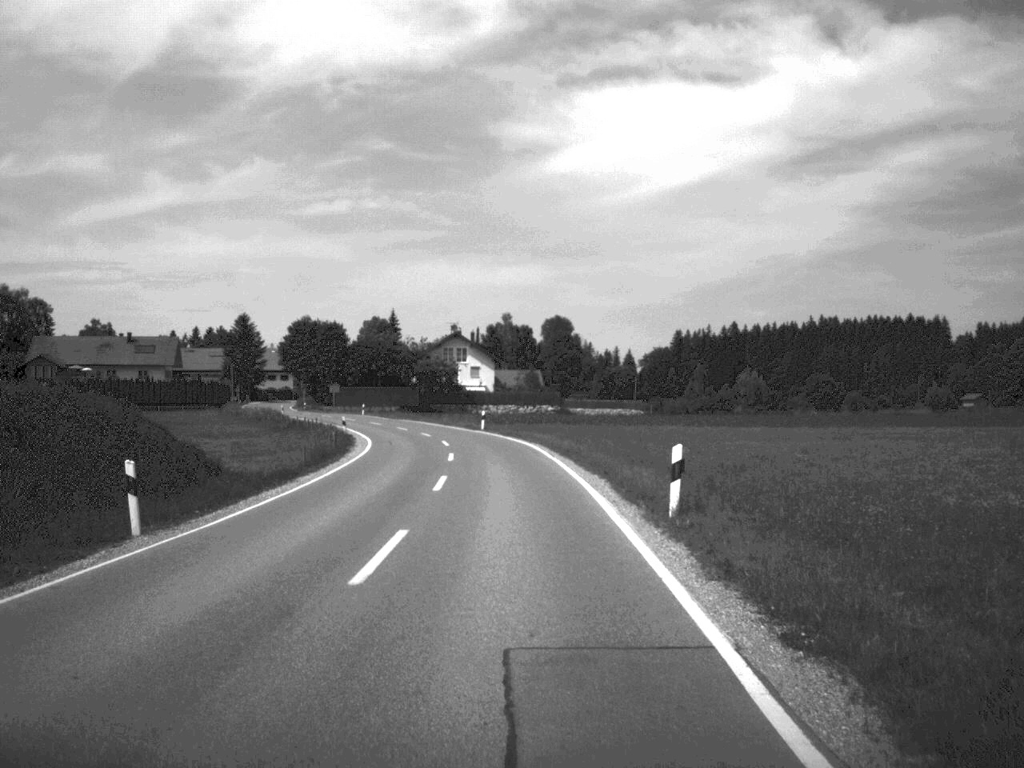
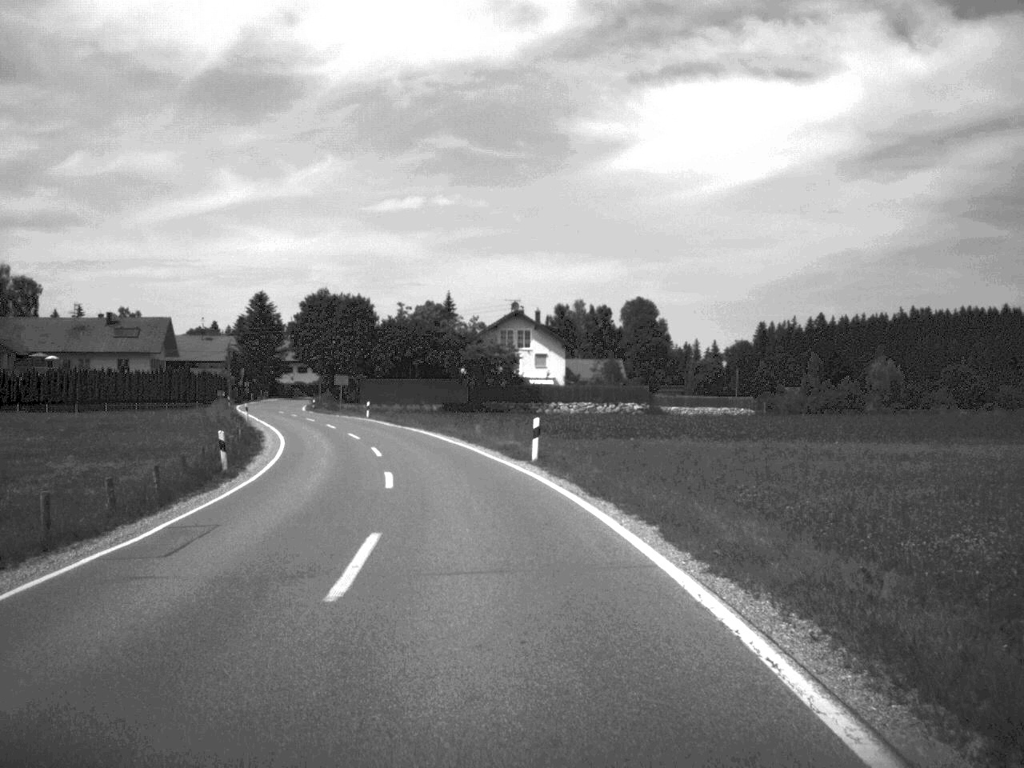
(-0.7, +36.1) m; -3°
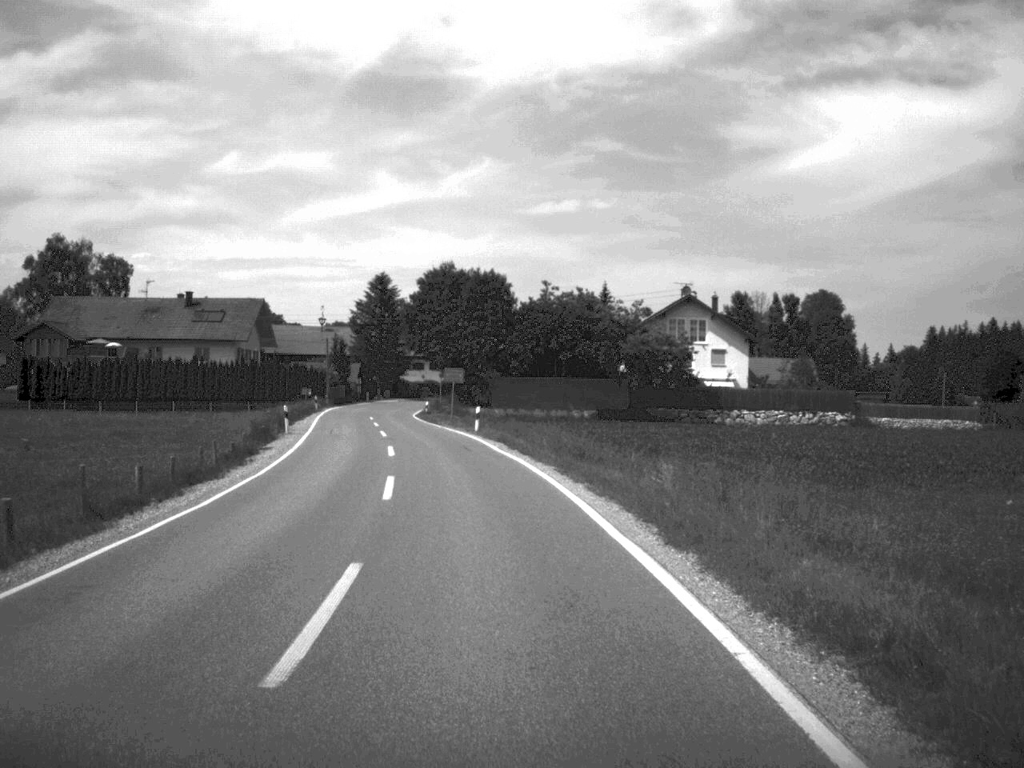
(-1.5, +26.3) m; -7°
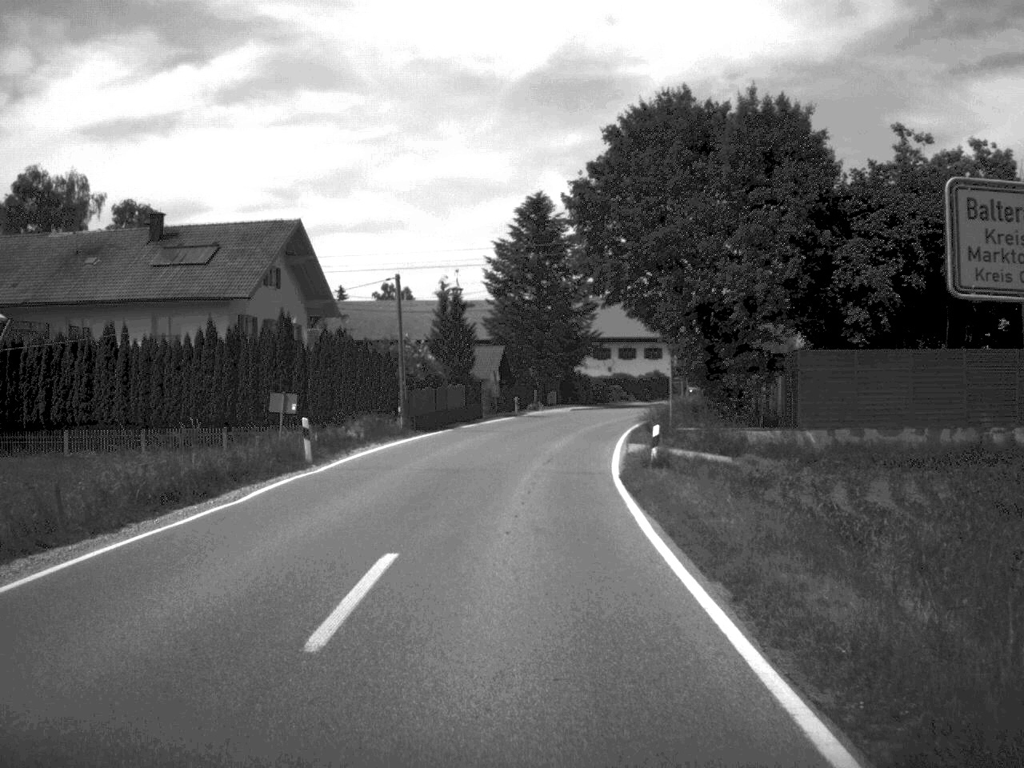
(-5.3, +57.9) m; -8°
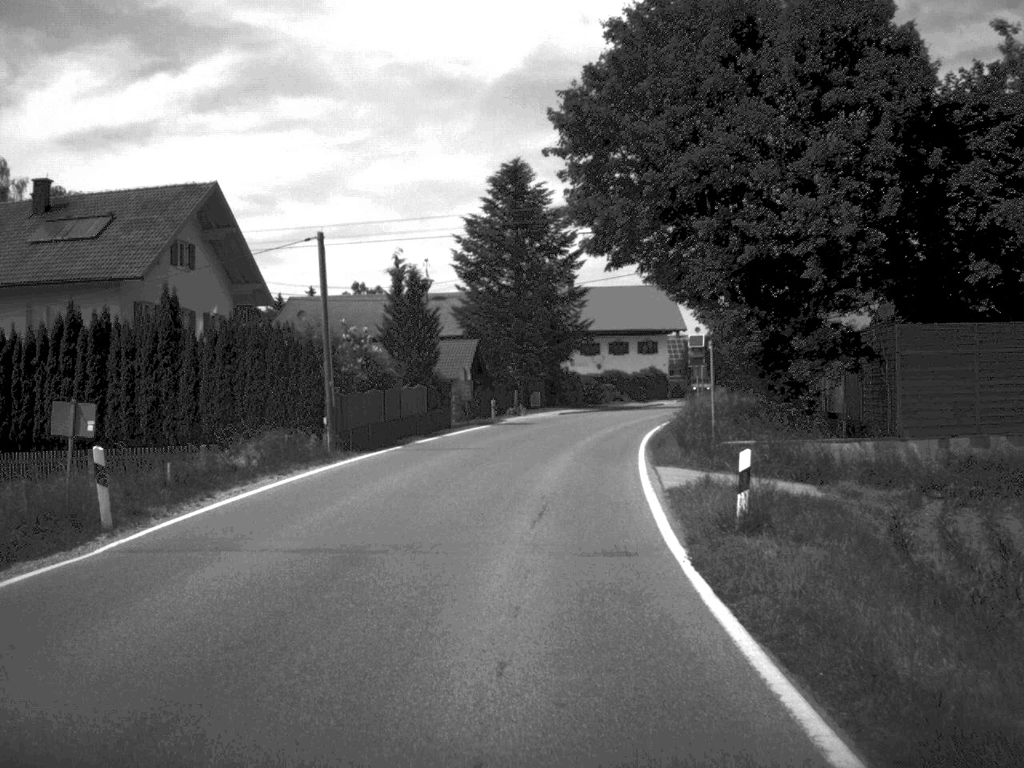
(+0.1, +12.5) m; +1°
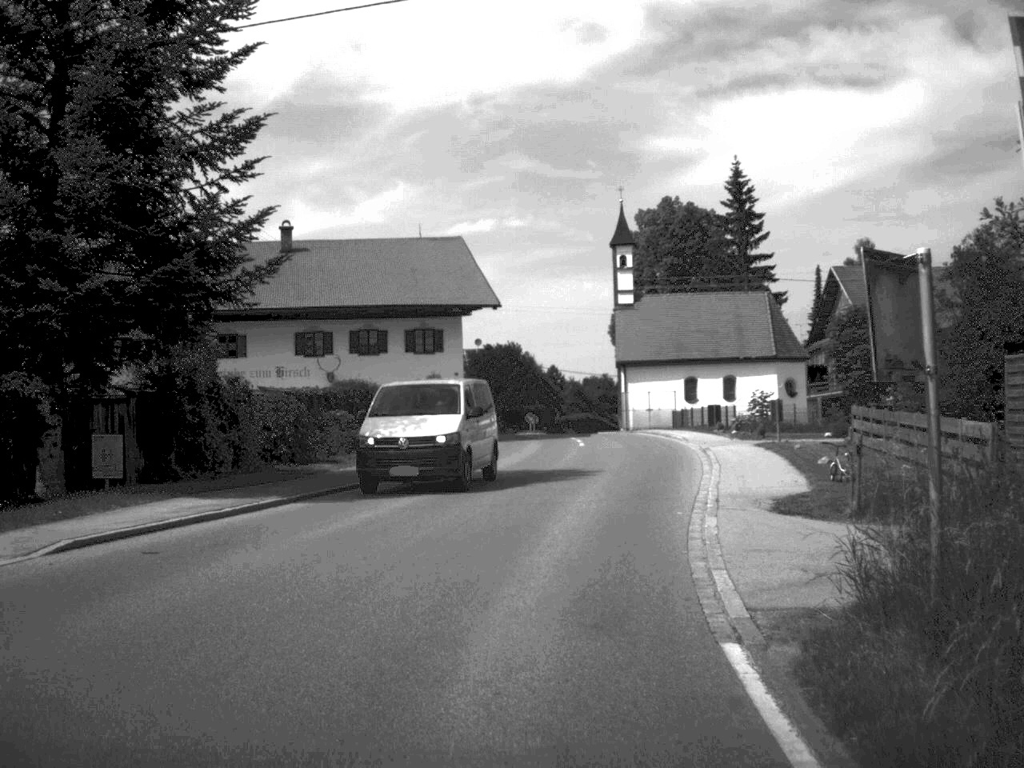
(+3.8, +47.3) m; +11°
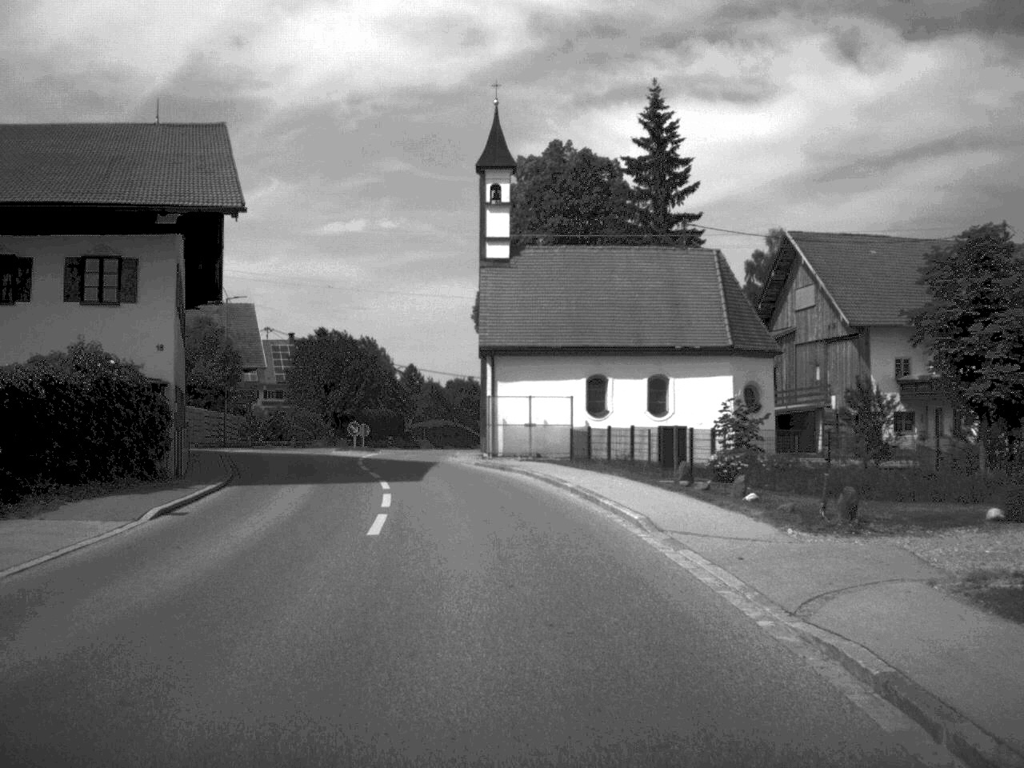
(+1.8, +25.9) m; +5°
